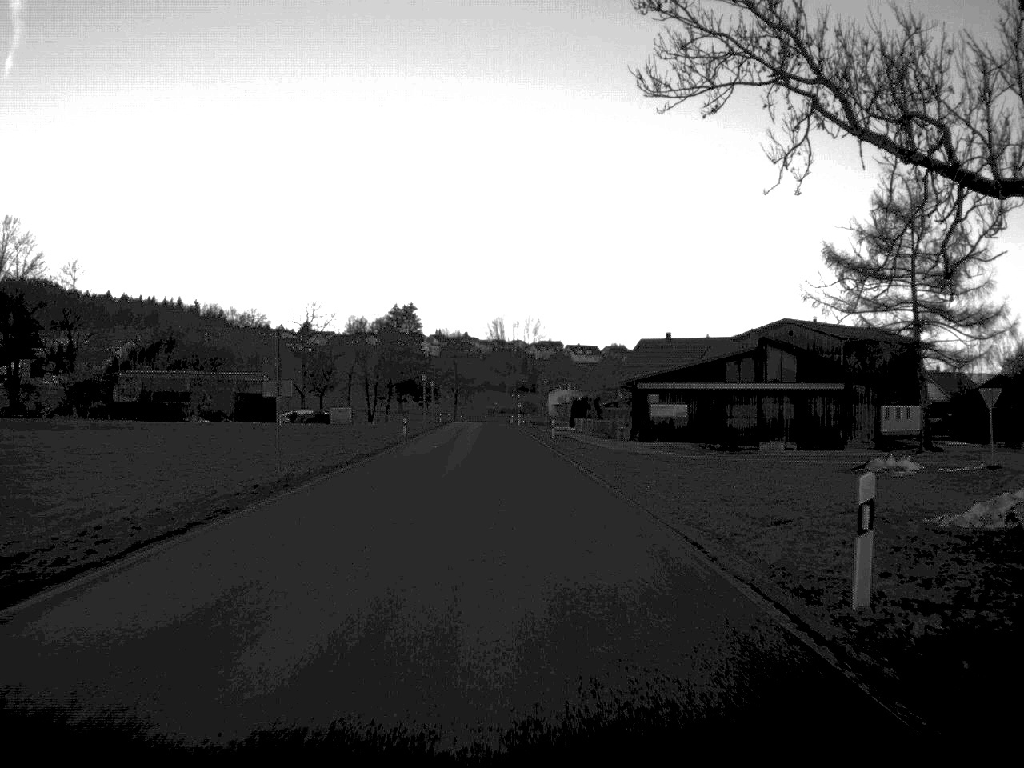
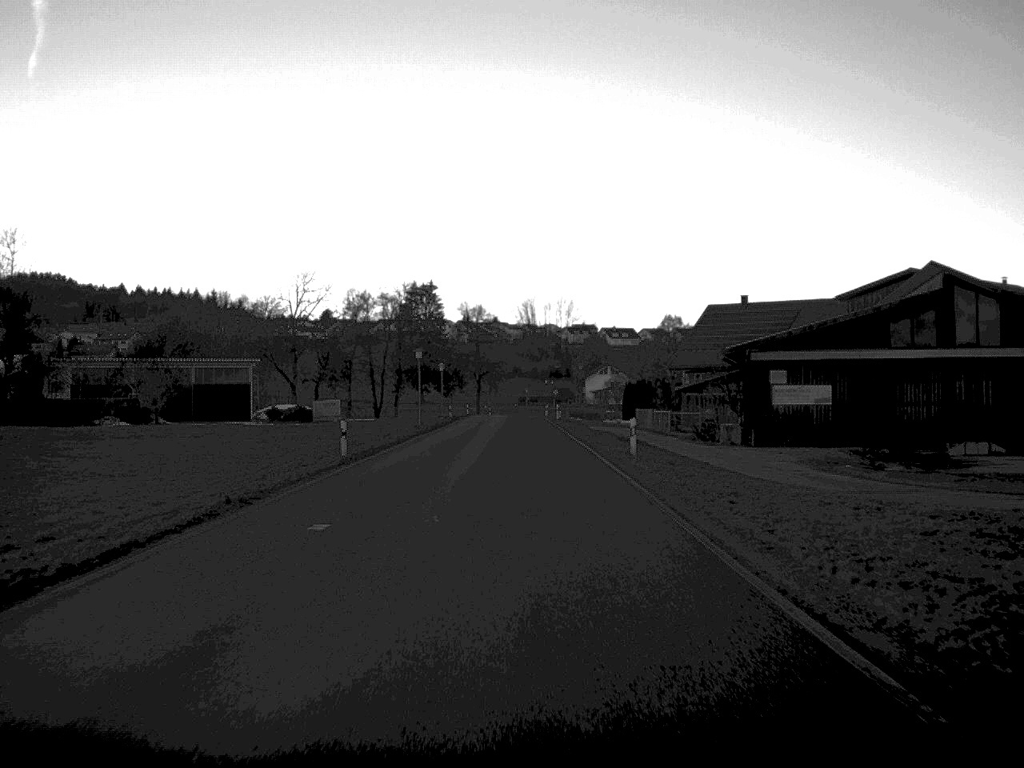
(-0.5, +31.9) m; -1°
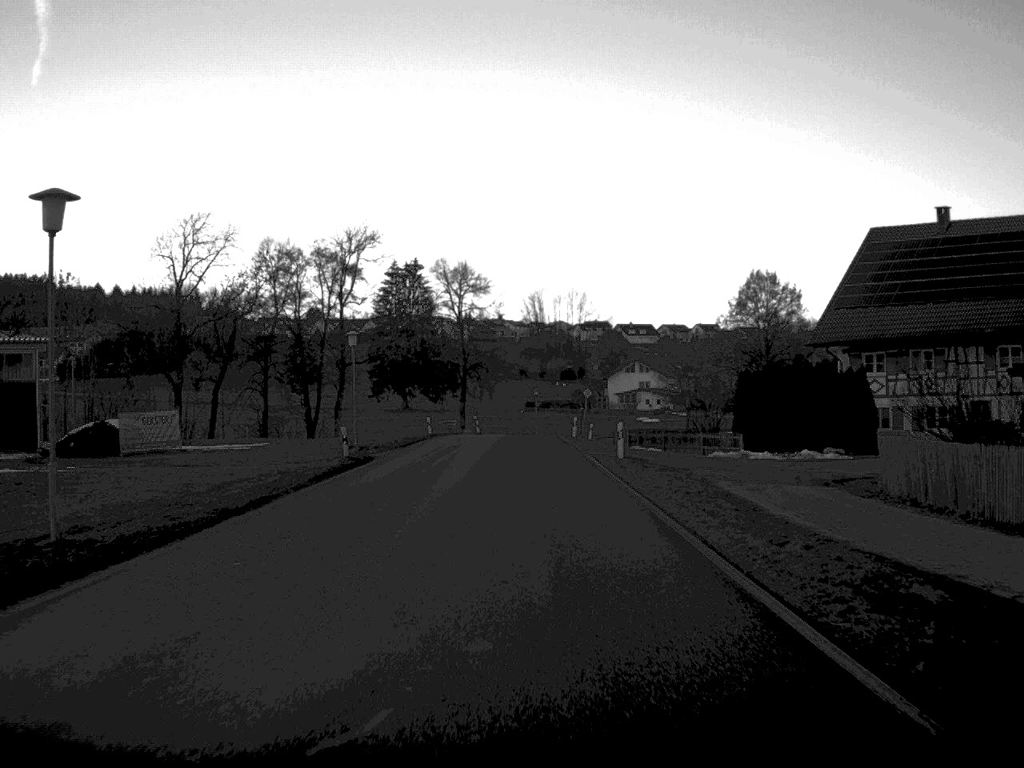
(-0.2, +54.6) m; 0°
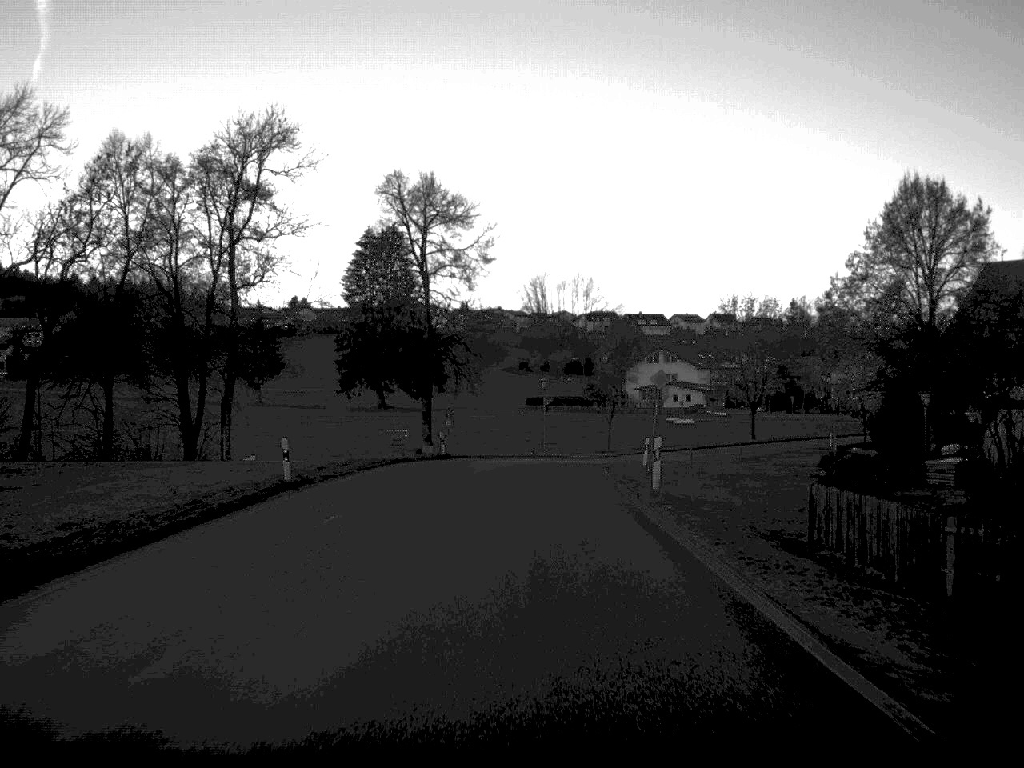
(-0.1, +39.5) m; 0°
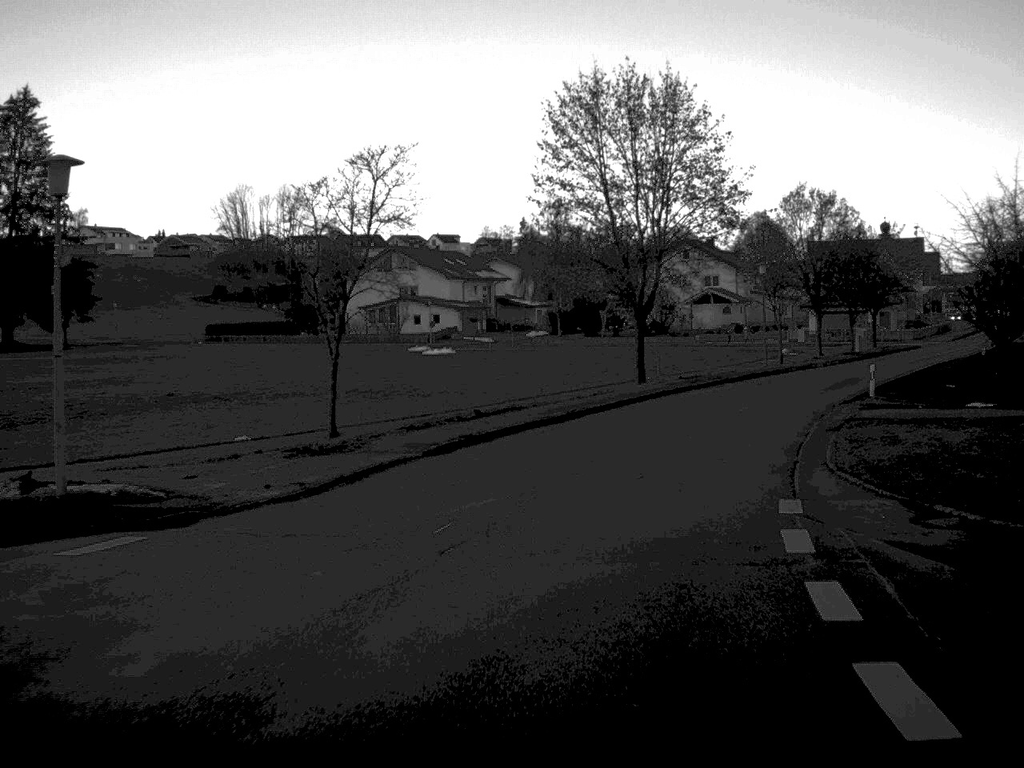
(+3.0, +54.3) m; +13°
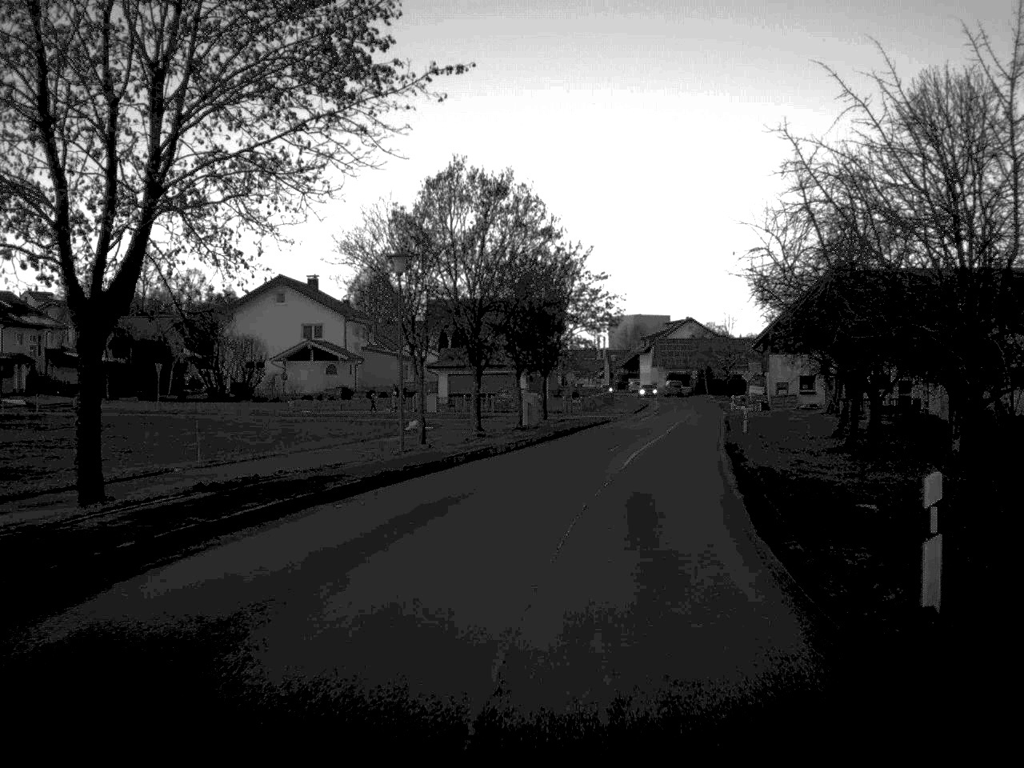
(+4.5, +29.3) m; +18°
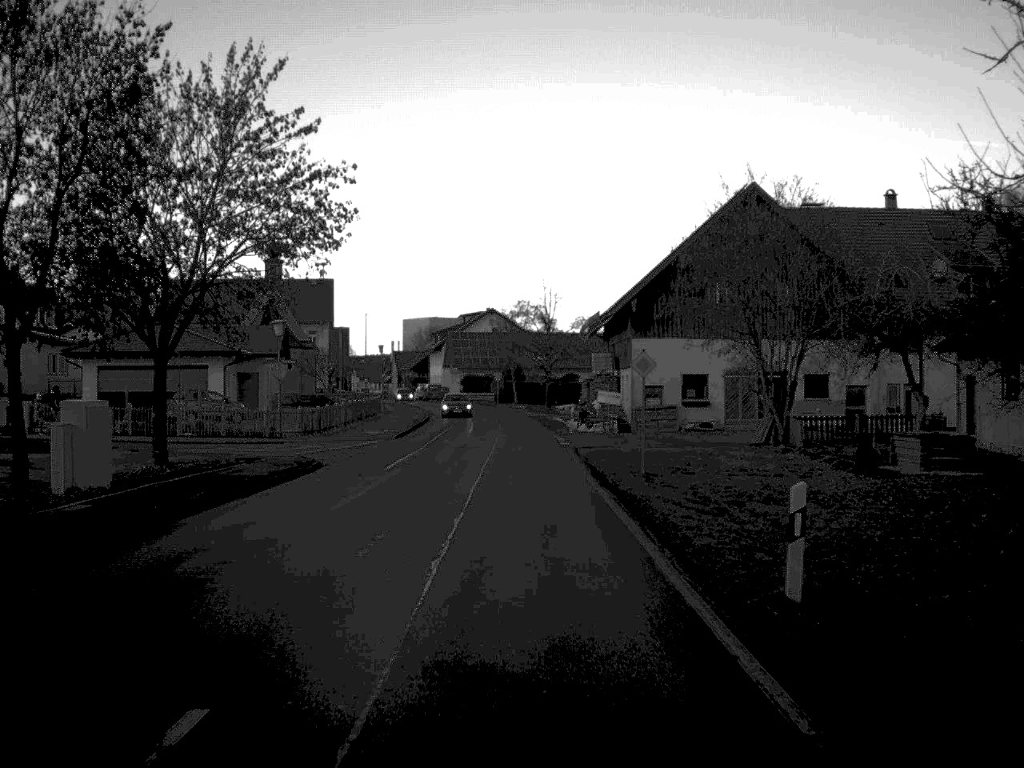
(+4.2, +38.2) m; +9°
